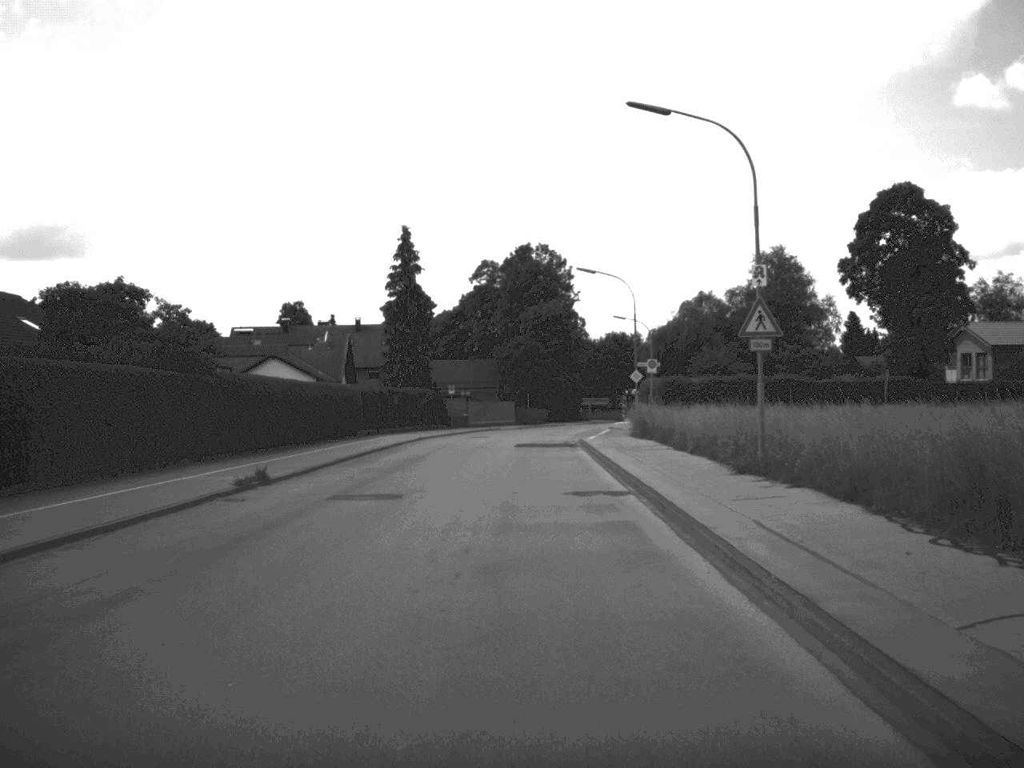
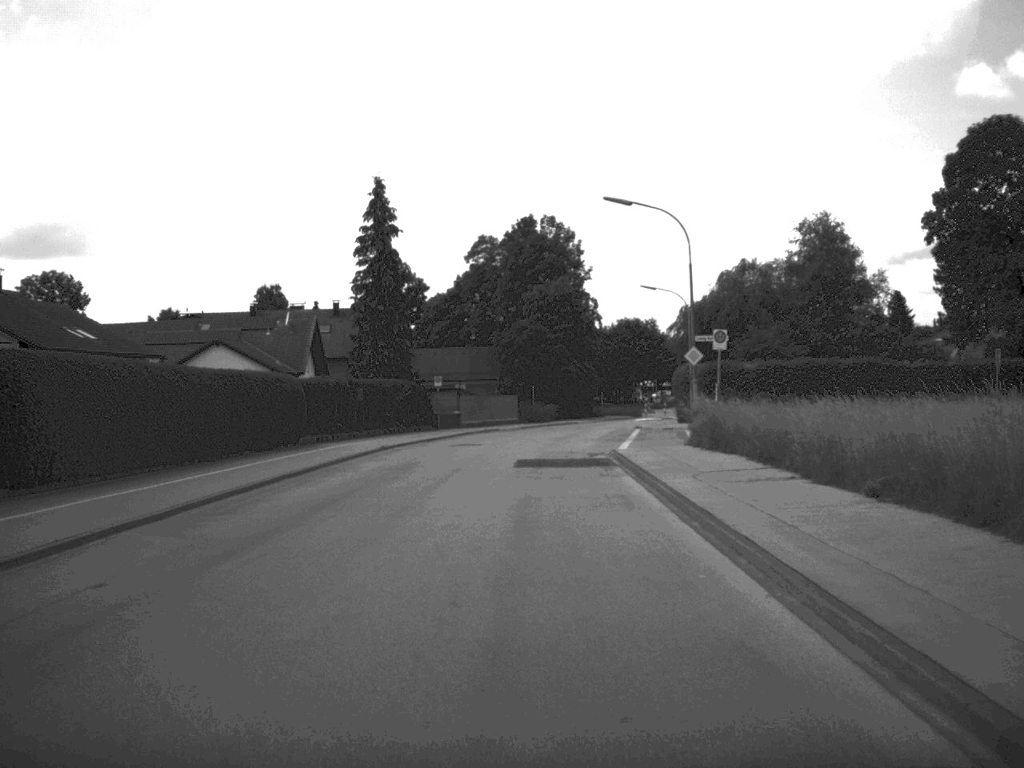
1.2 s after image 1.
(-0.1, +17.2) m; 0°
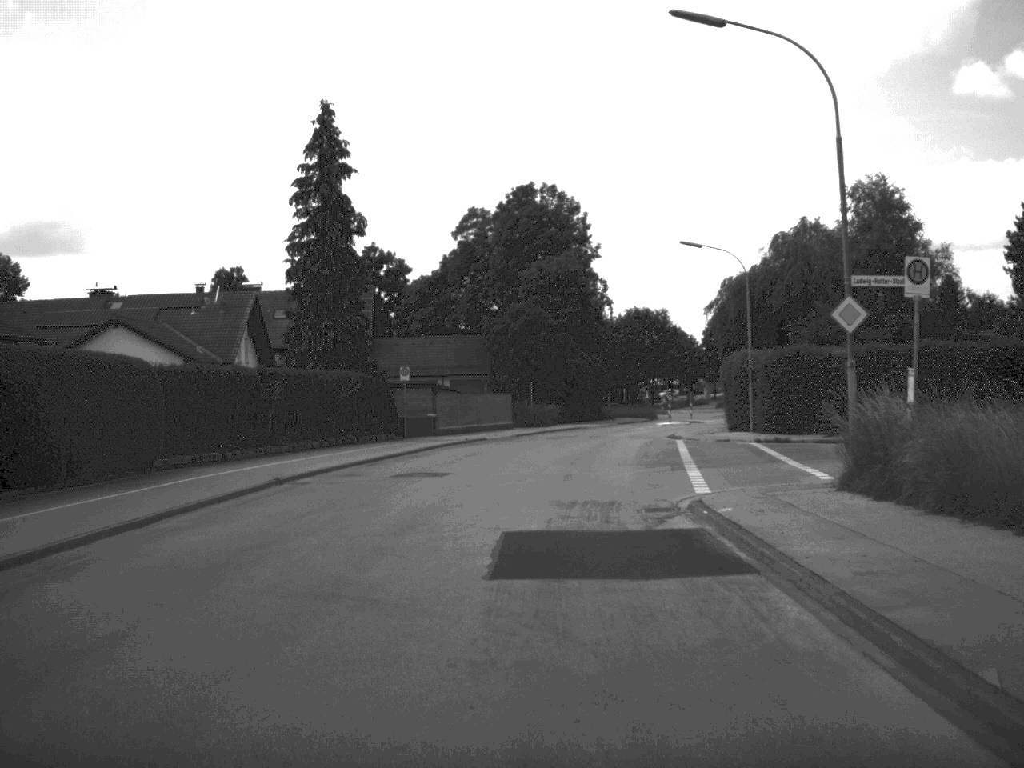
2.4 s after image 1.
(0.0, +17.7) m; 0°
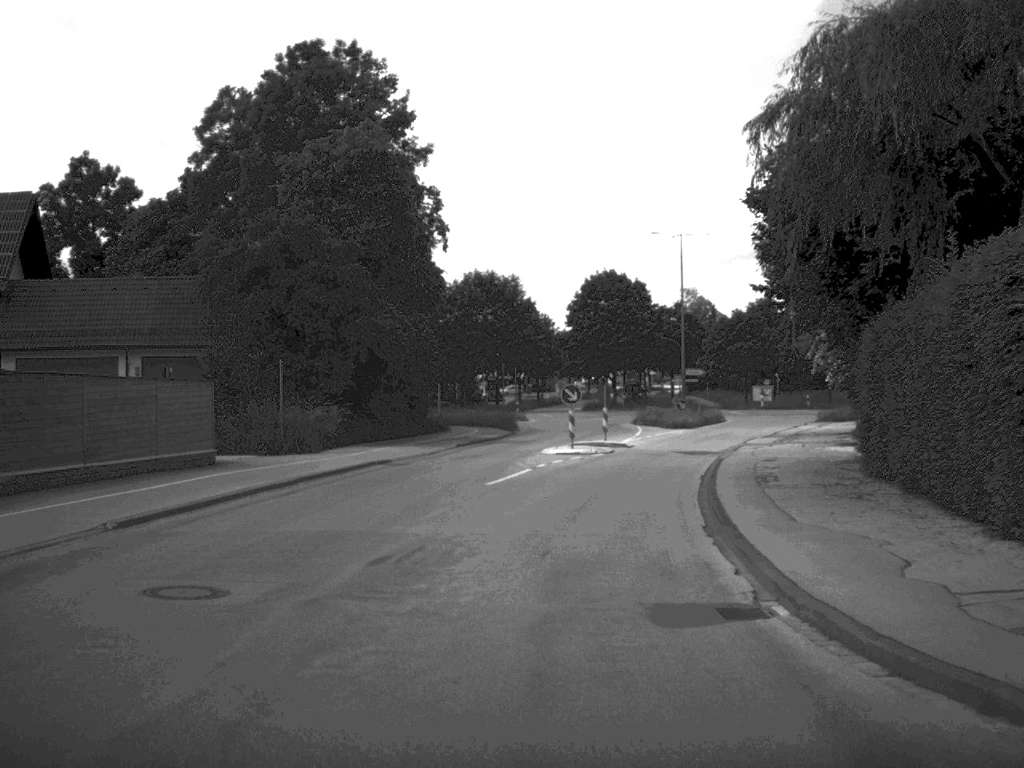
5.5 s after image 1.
(+2.3, +41.5) m; +7°
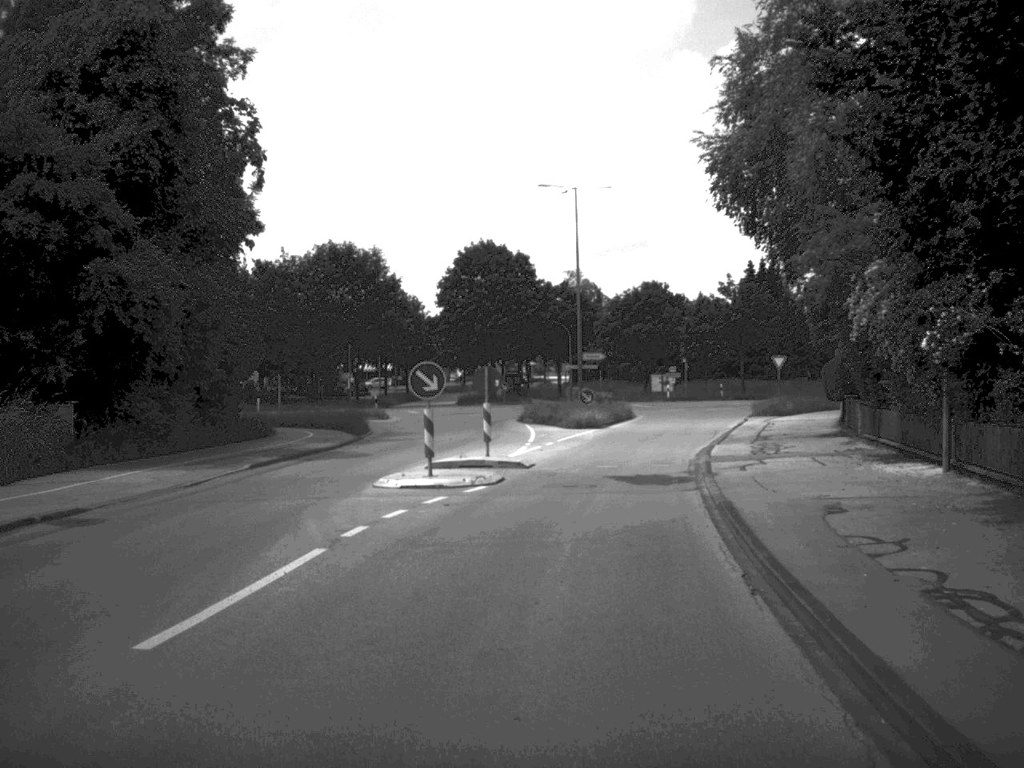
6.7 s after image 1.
(+0.7, +15.9) m; +5°
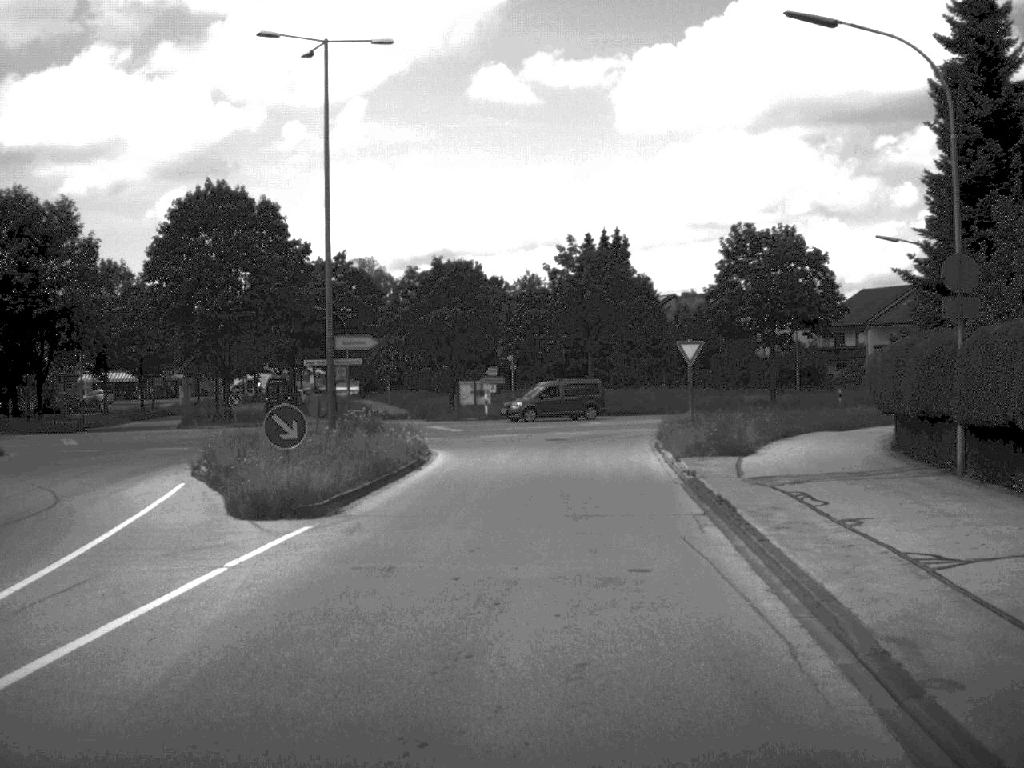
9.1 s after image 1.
(+2.5, +30.7) m; +8°
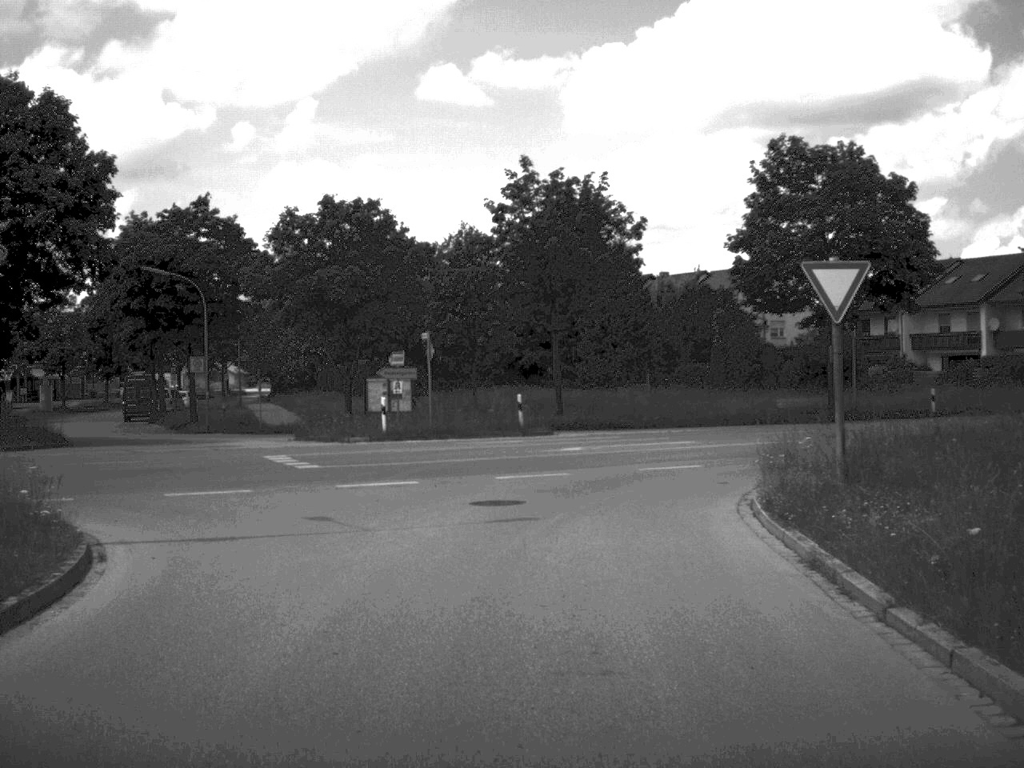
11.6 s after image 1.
(+0.6, +23.9) m; +2°
